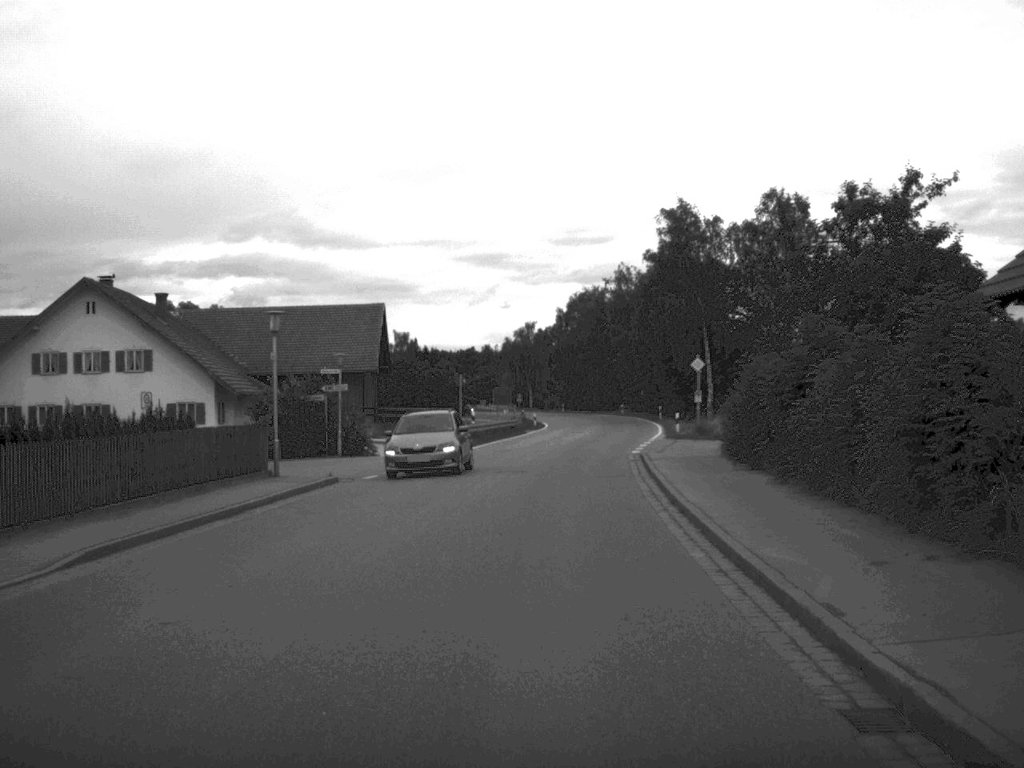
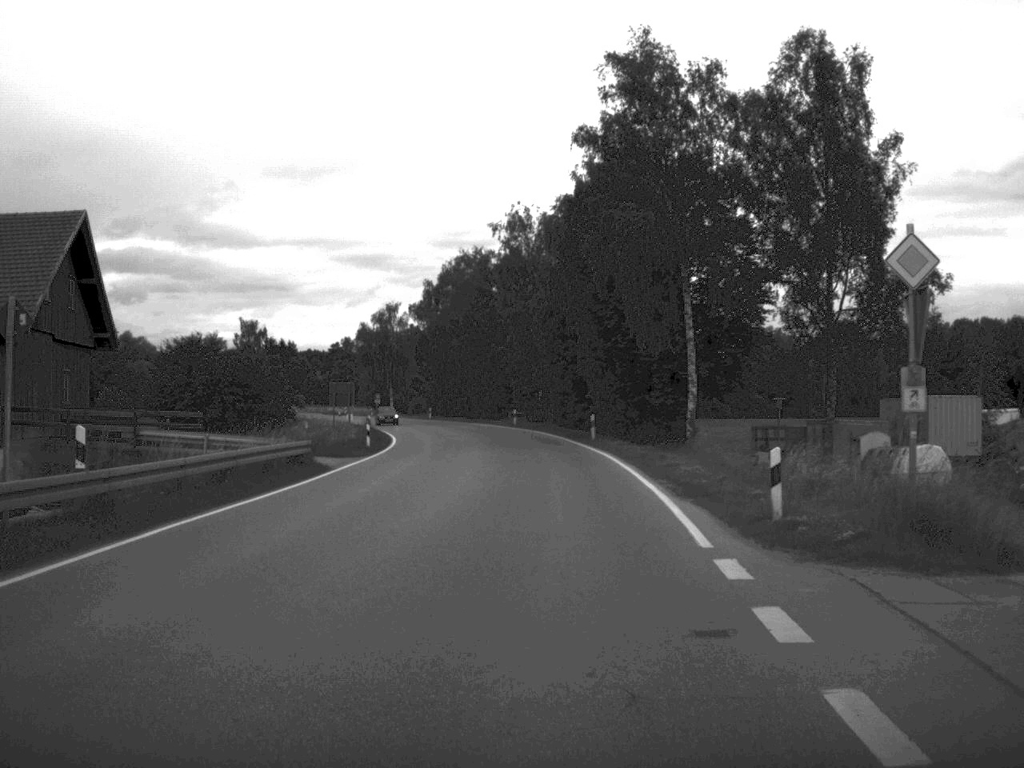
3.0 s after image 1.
(+1.7, +38.7) m; +5°
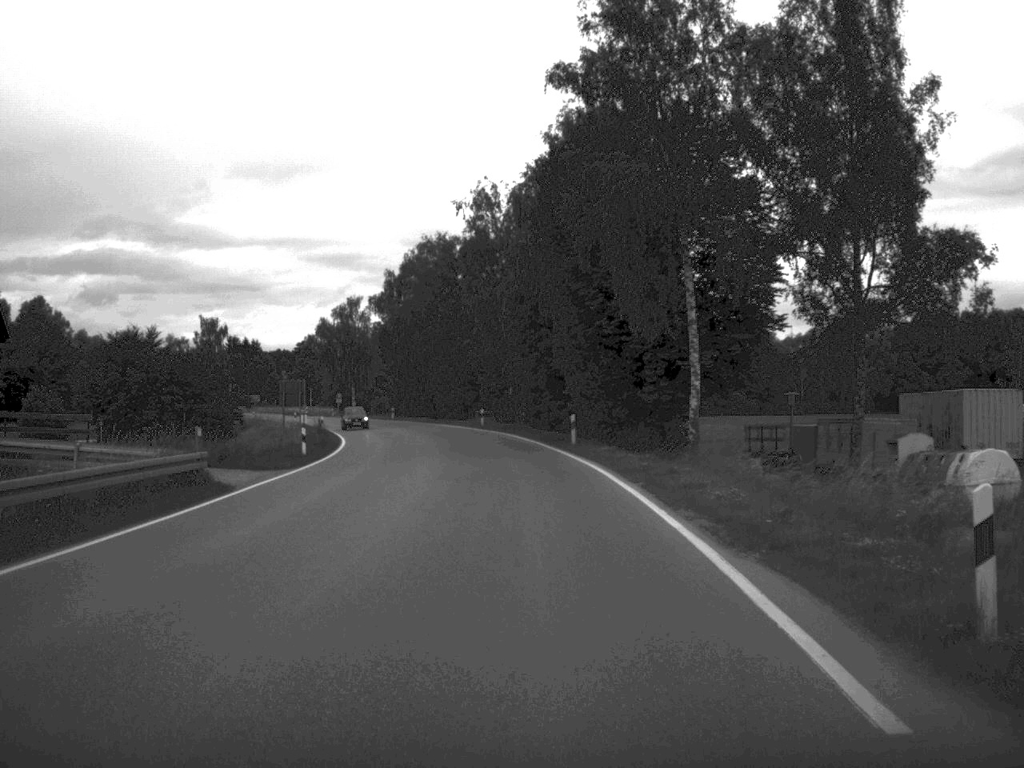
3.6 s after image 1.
(+0.1, +8.1) m; +1°
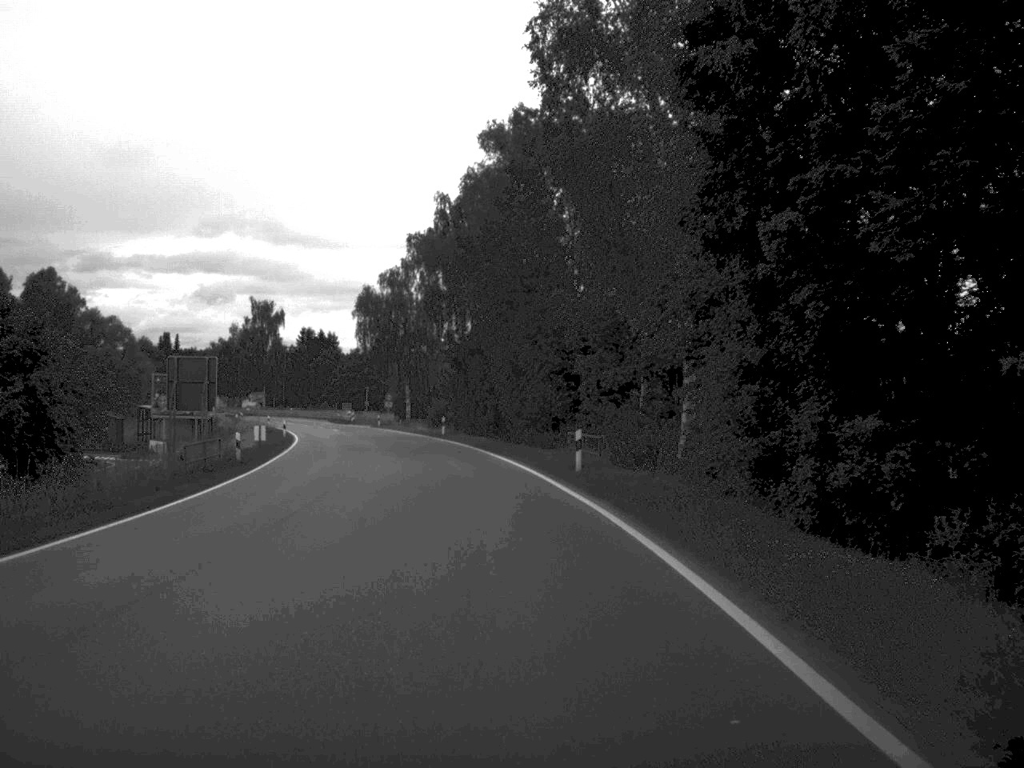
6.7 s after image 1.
(-1.1, +42.6) m; -5°
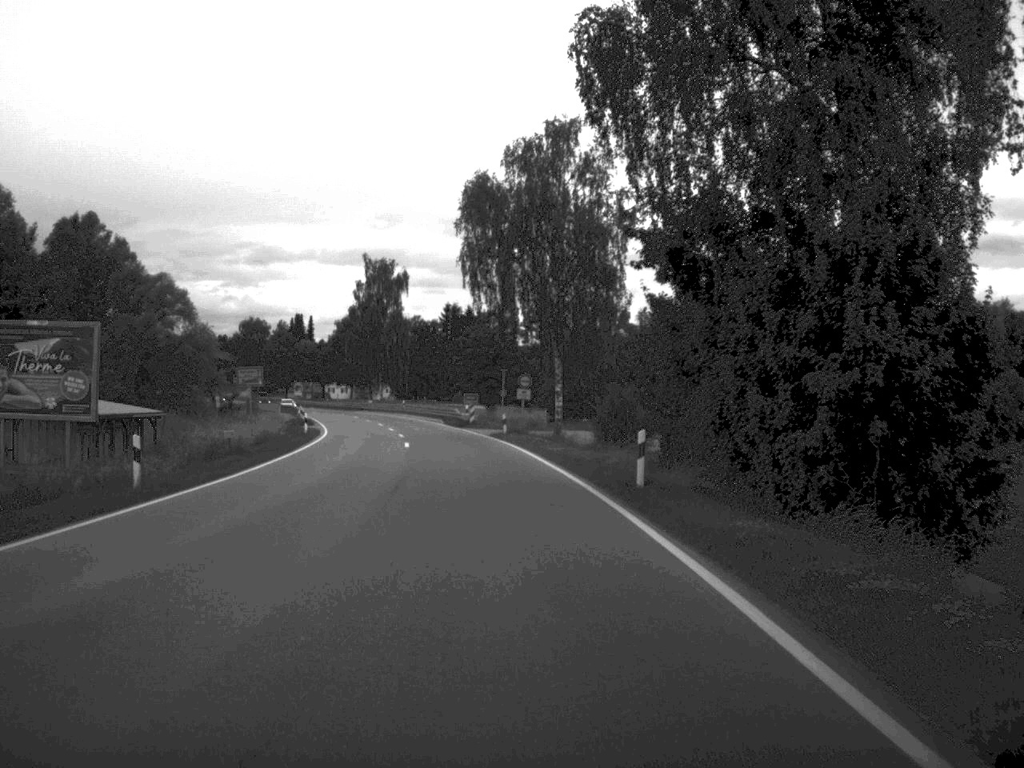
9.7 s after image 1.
(-3.3, +46.8) m; -8°
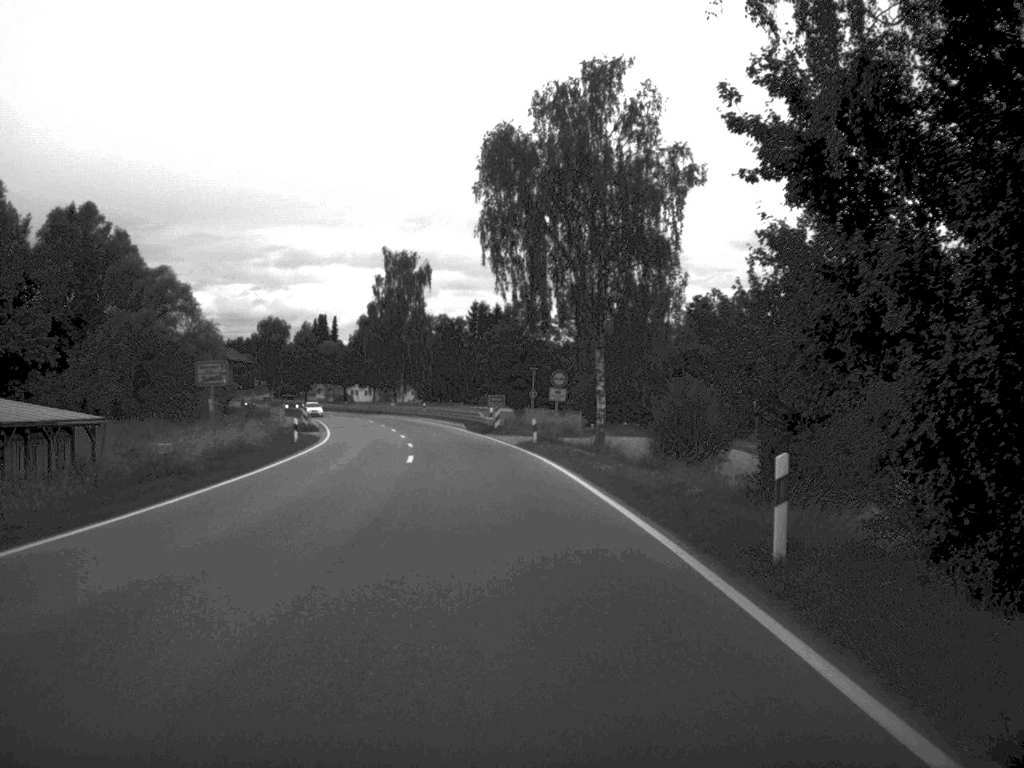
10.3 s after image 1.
(-0.1, +9.6) m; -1°
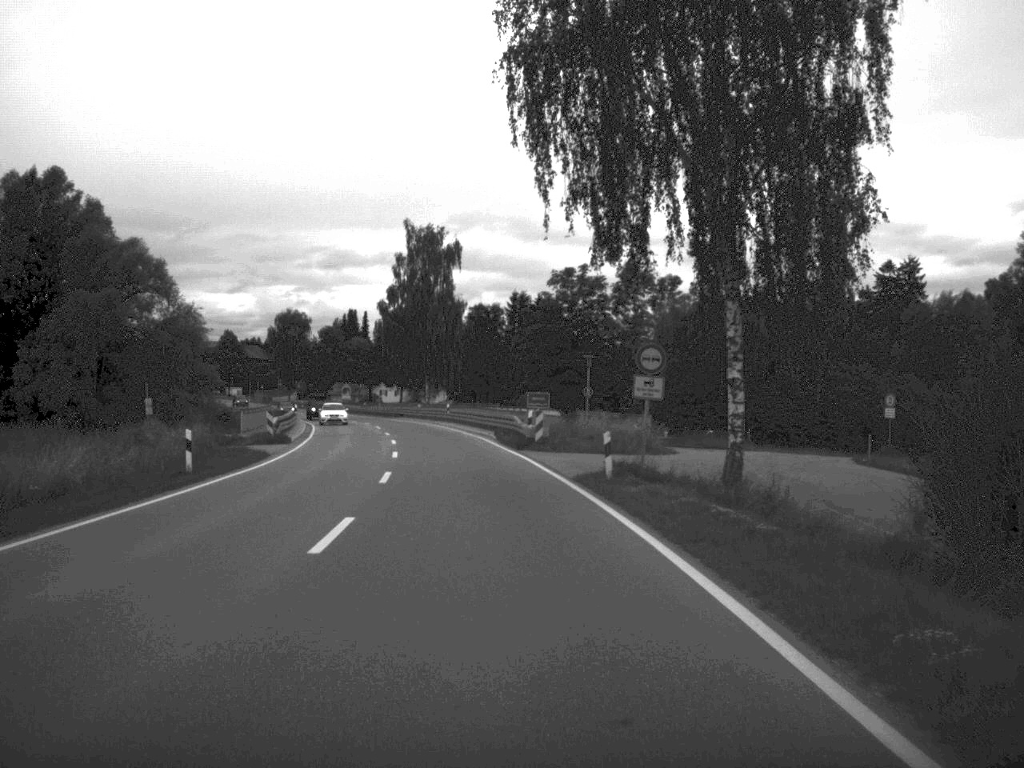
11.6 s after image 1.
(-0.4, +20.4) m; -2°
